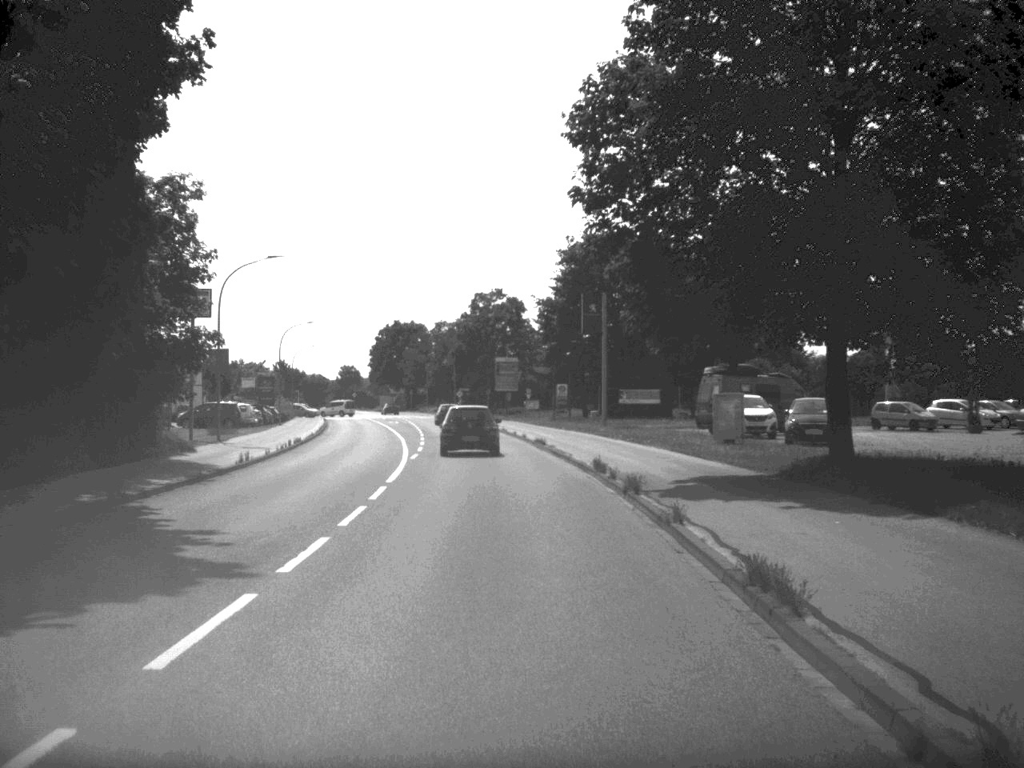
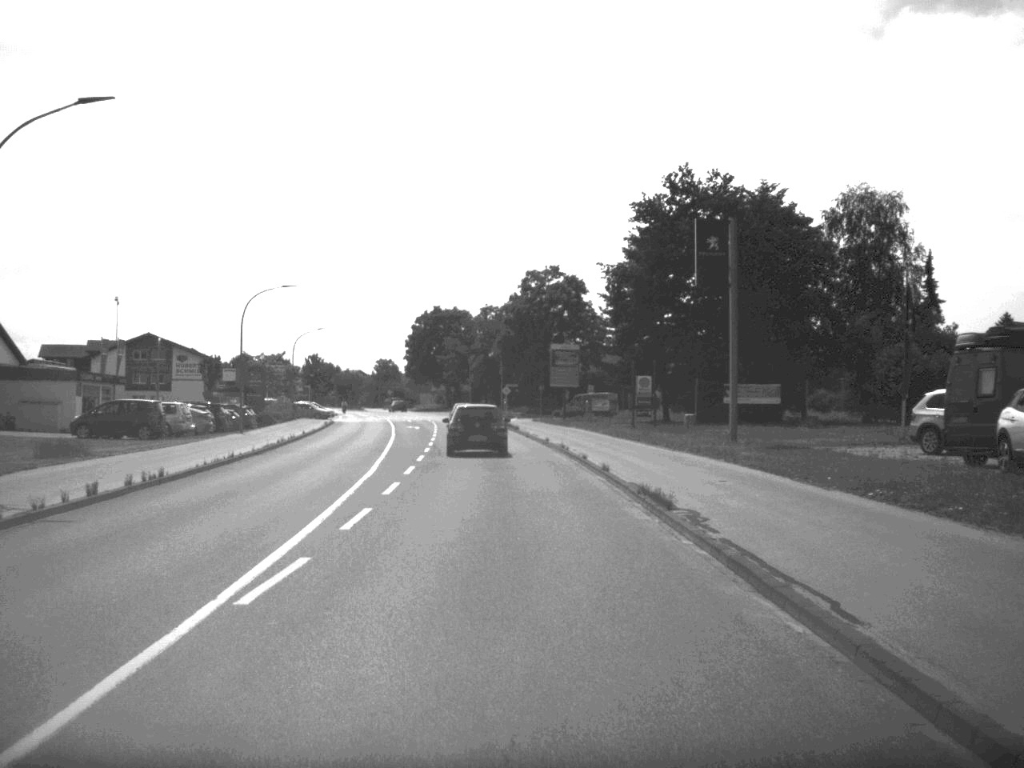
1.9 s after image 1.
(-0.5, +26.0) m; -3°
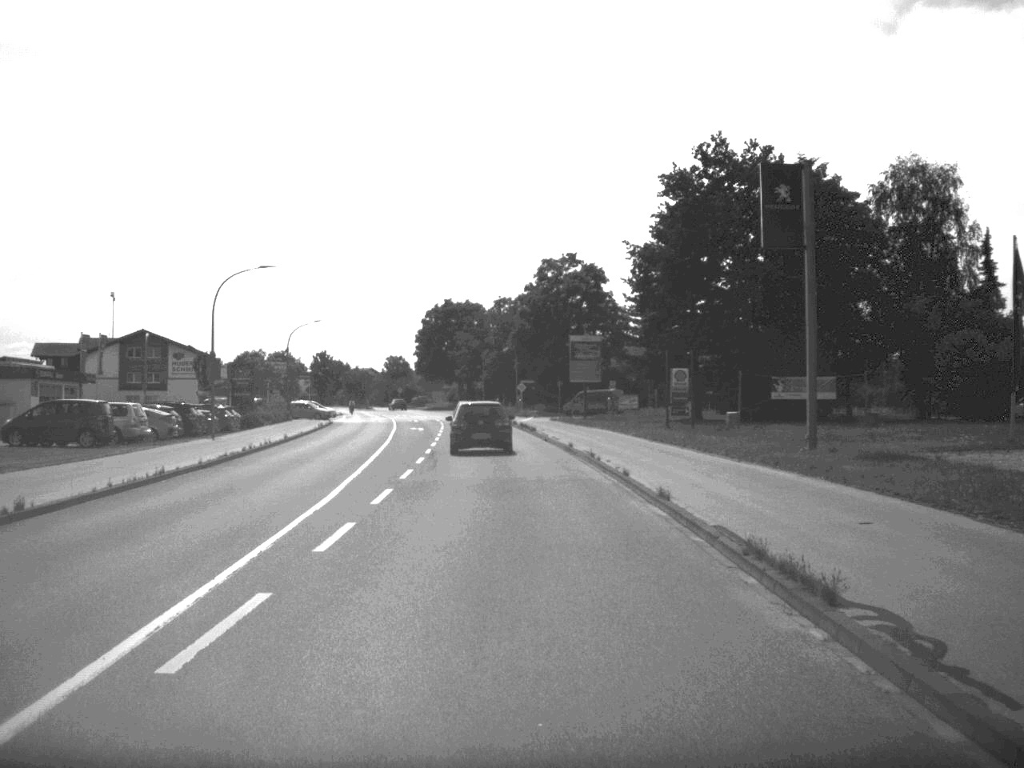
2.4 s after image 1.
(-0.1, +8.4) m; -1°
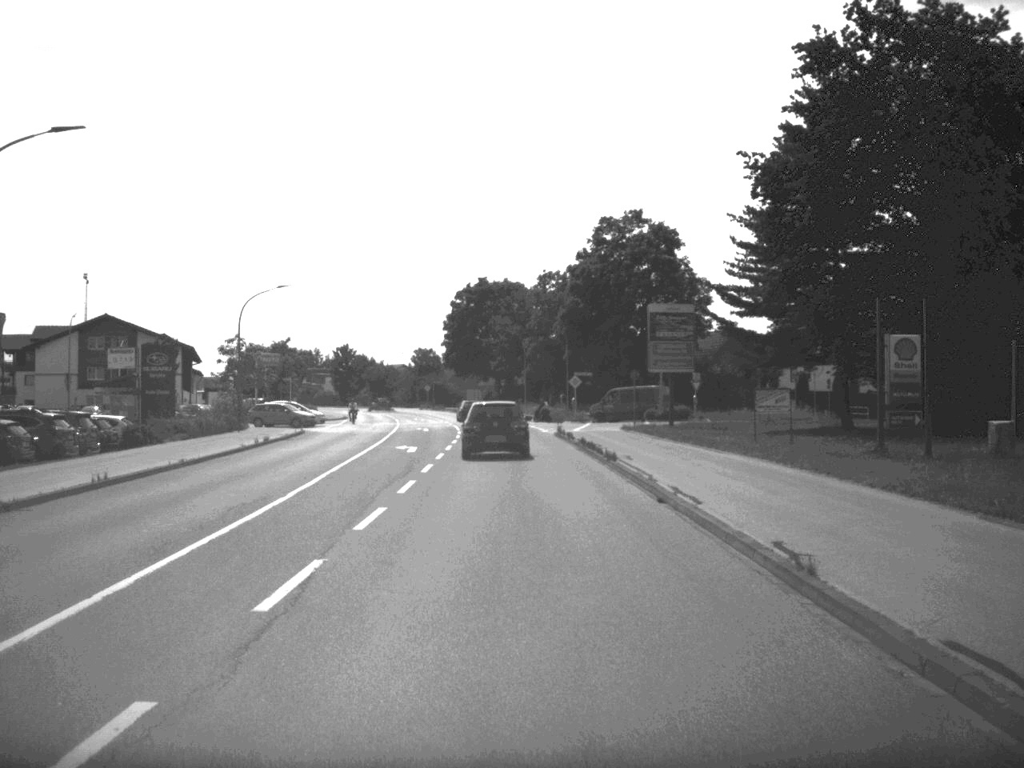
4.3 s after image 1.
(-0.5, +27.4) m; -2°
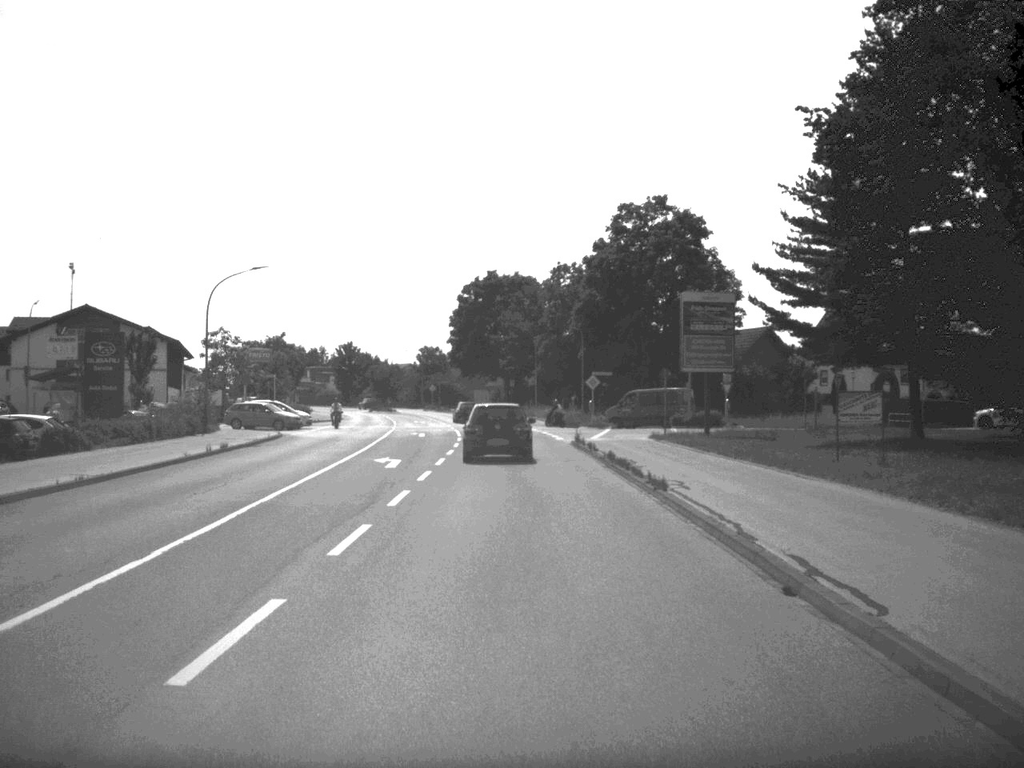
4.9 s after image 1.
(0.0, +8.4) m; 0°
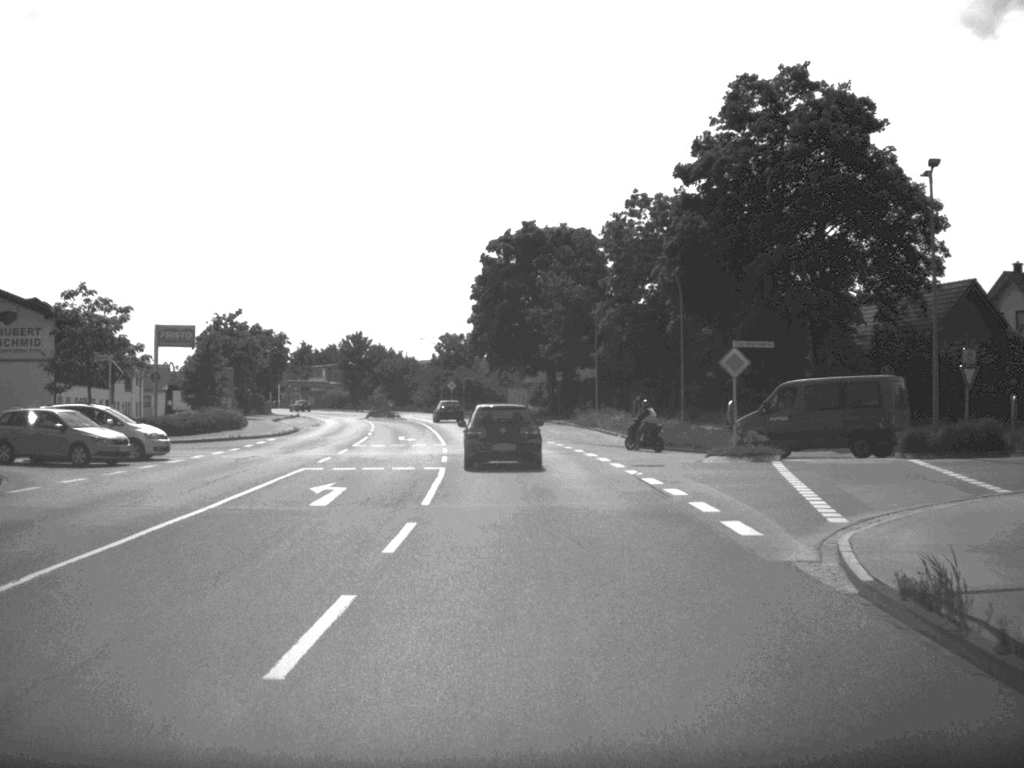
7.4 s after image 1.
(-0.6, +35.1) m; -2°
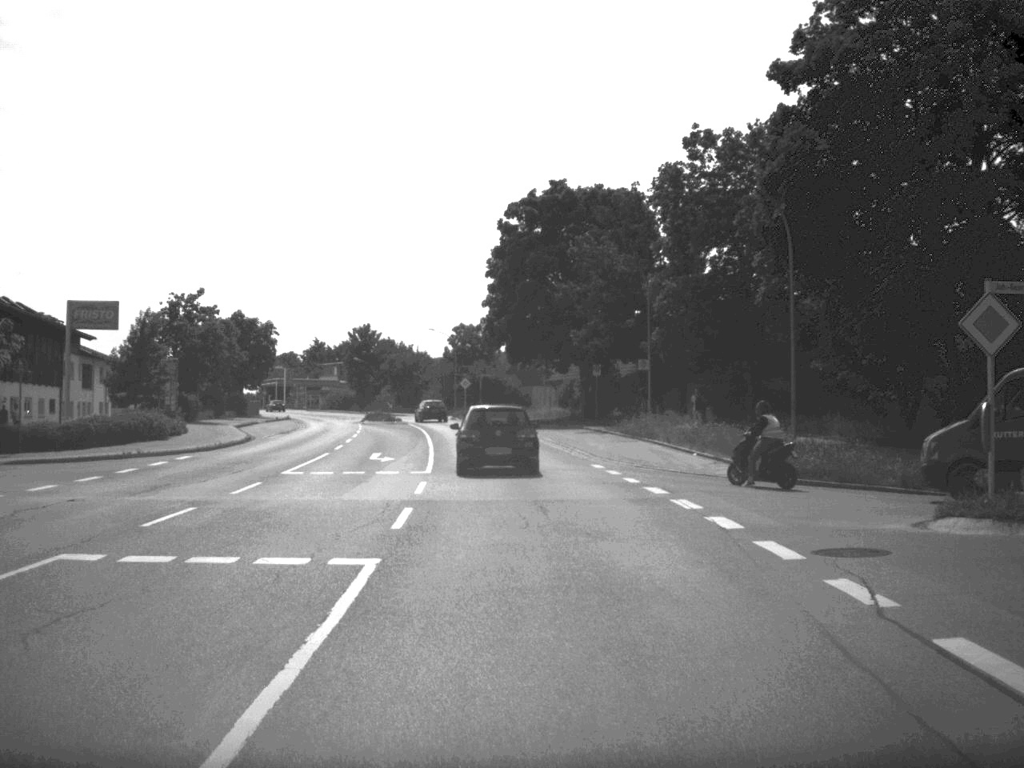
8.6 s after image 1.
(-0.2, +16.8) m; -1°
